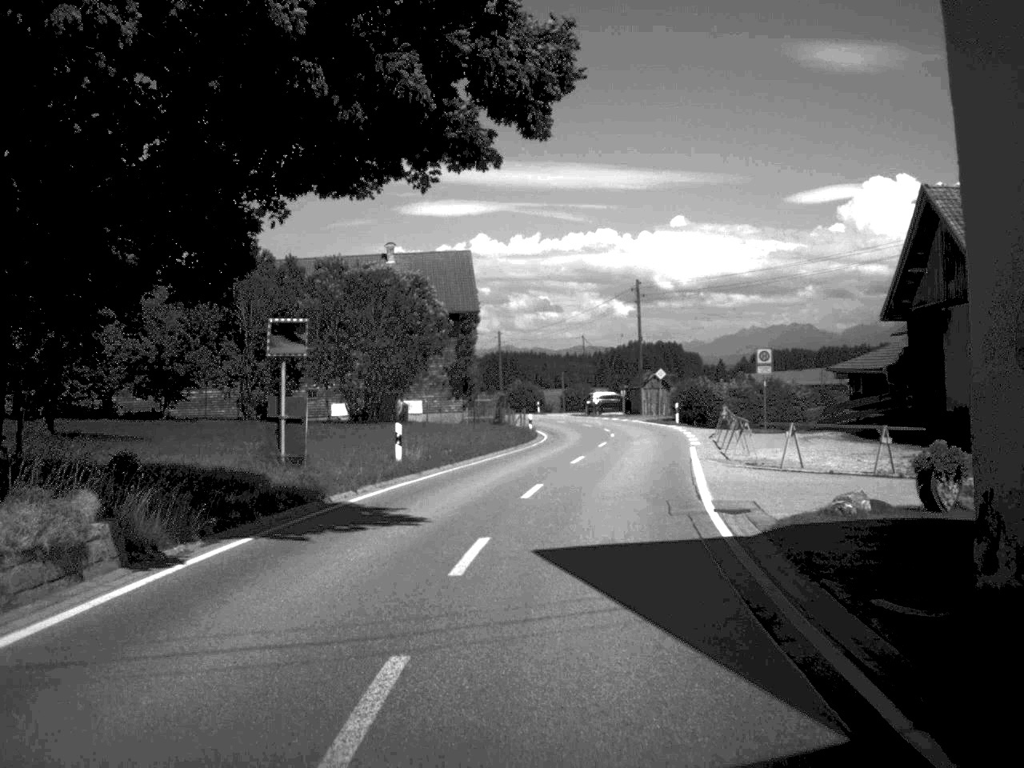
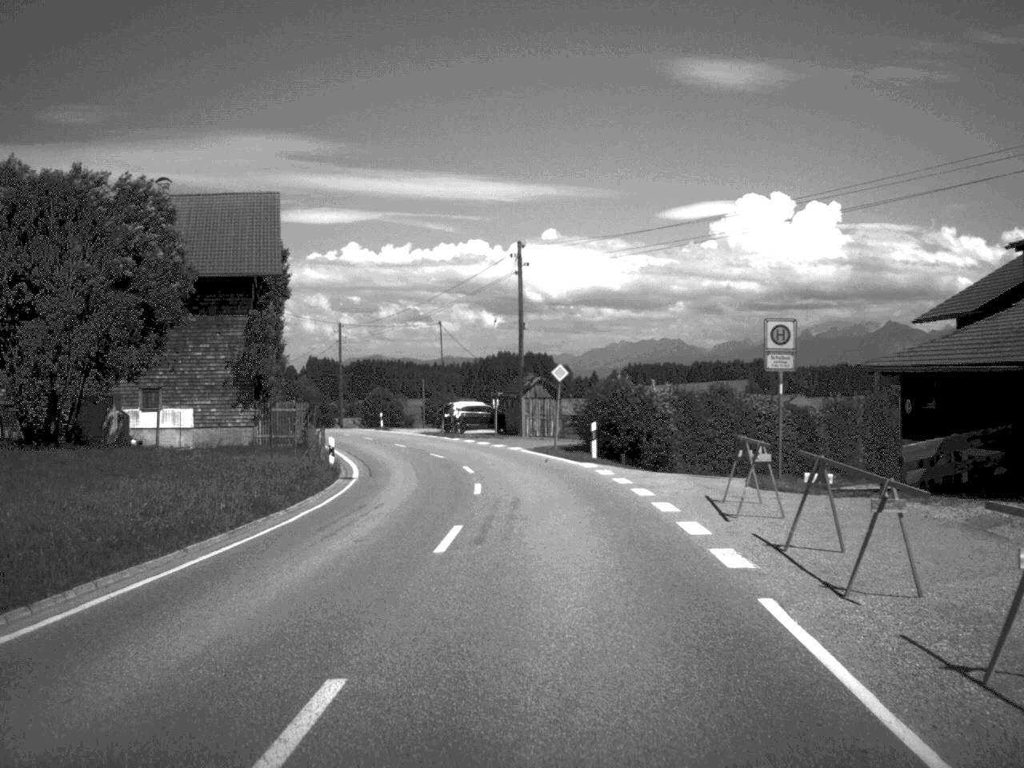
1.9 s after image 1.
(+1.5, +25.2) m; +6°
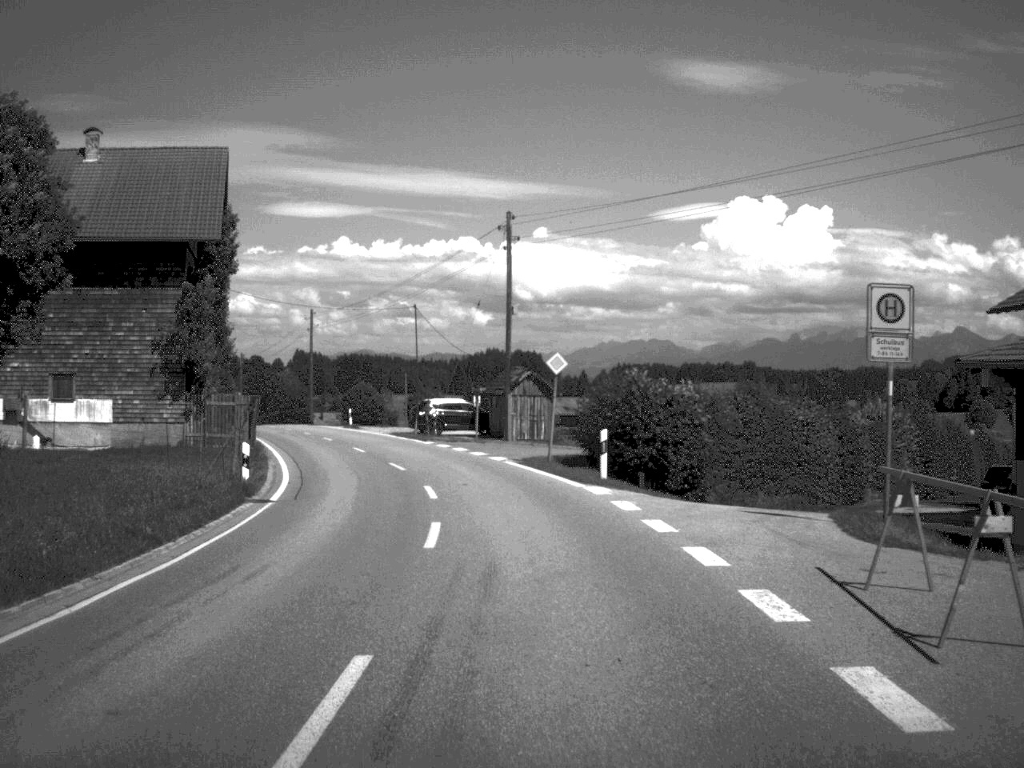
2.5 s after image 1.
(0.0, +8.6) m; 0°
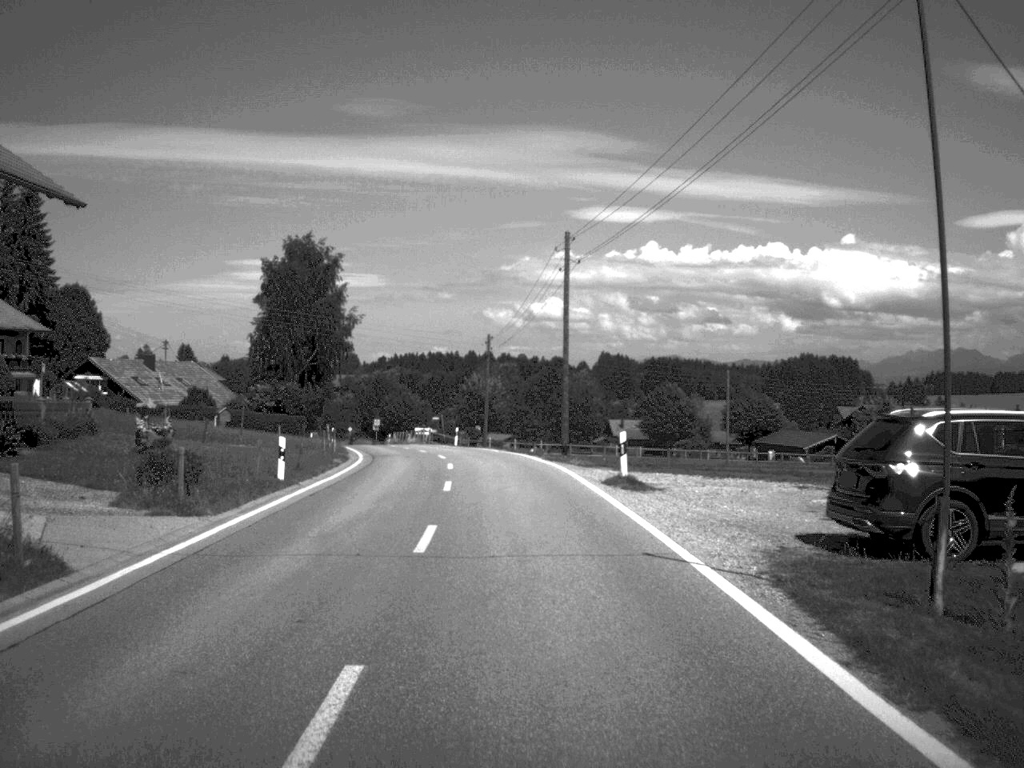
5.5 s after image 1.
(-5.1, +43.5) m; -14°
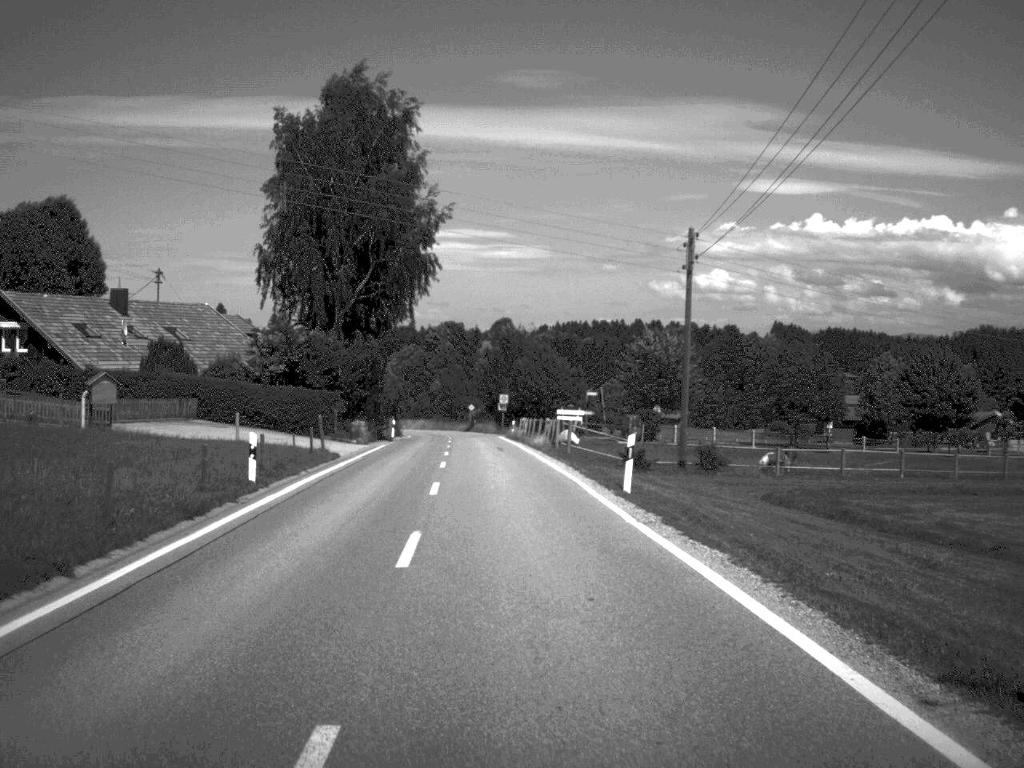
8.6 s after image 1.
(-2.5, +46.2) m; -8°
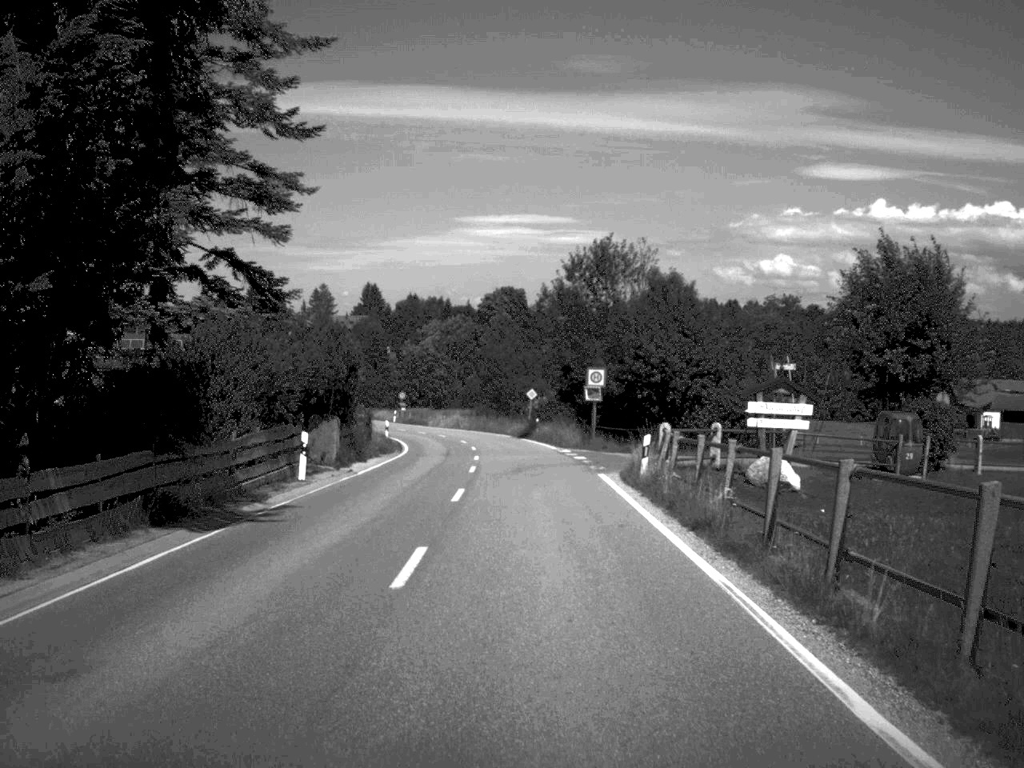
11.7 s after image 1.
(-1.7, +46.2) m; -3°
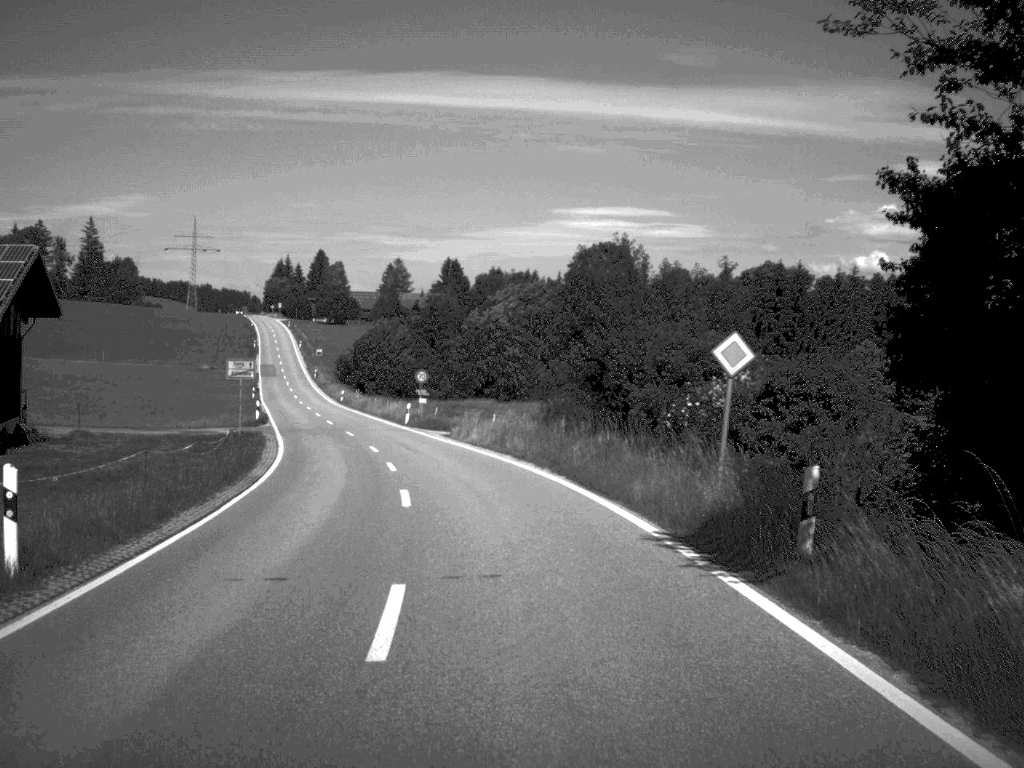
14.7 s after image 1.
(-1.0, +46.4) m; -5°
